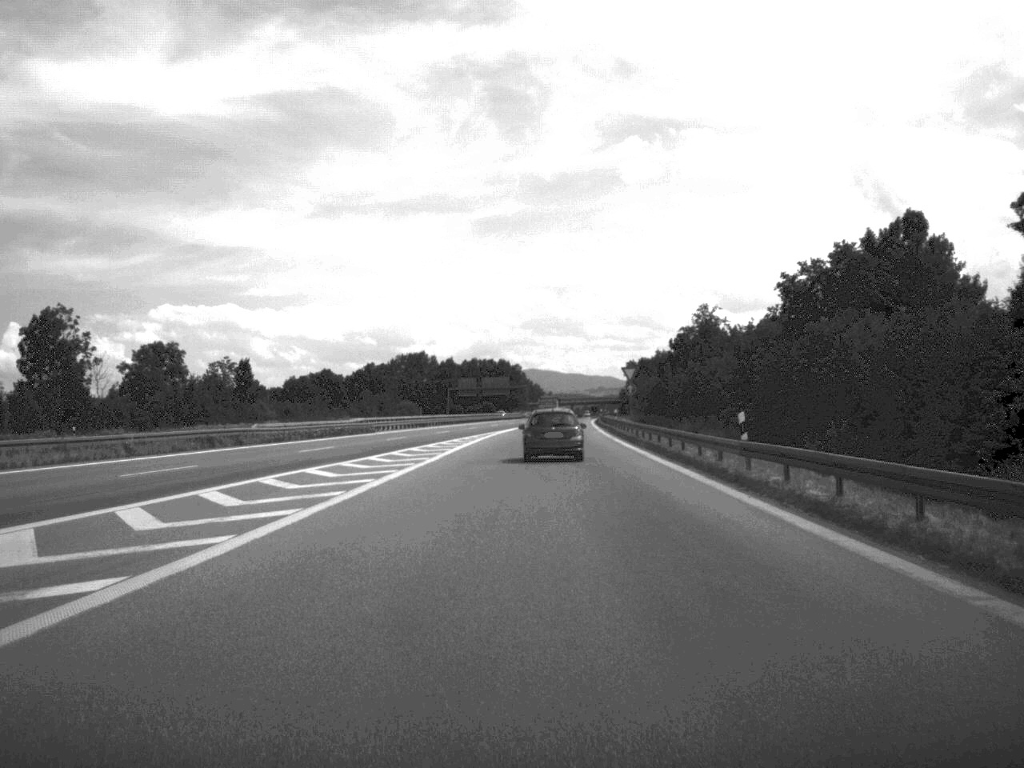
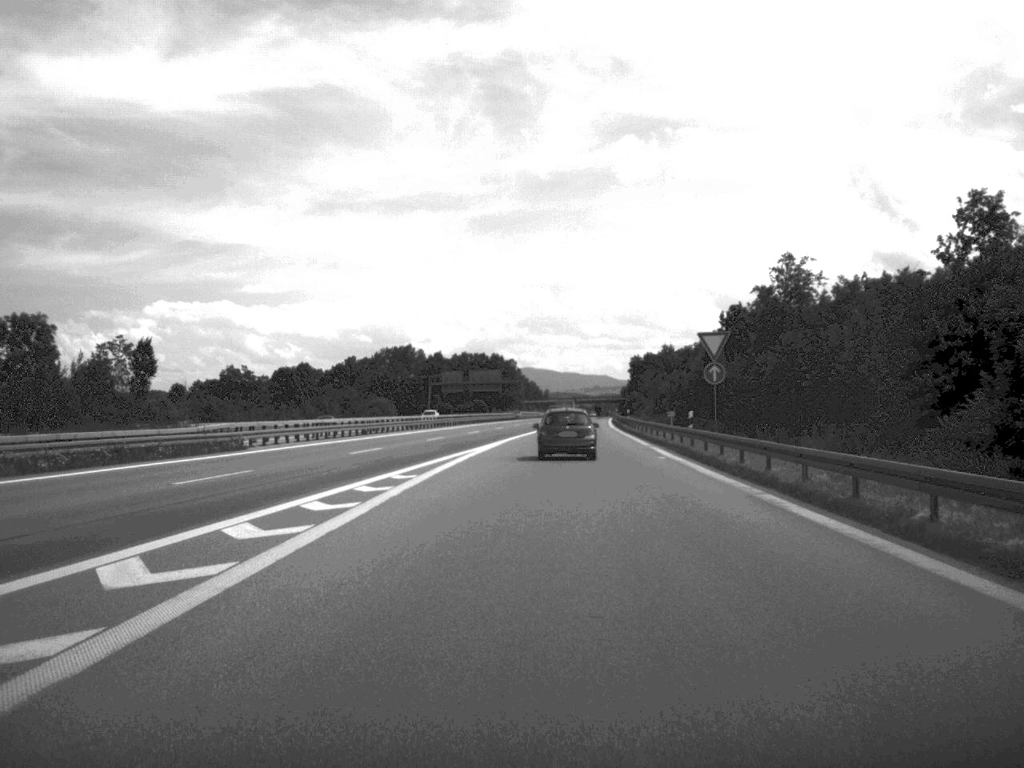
(0.0, +39.2) m; 0°
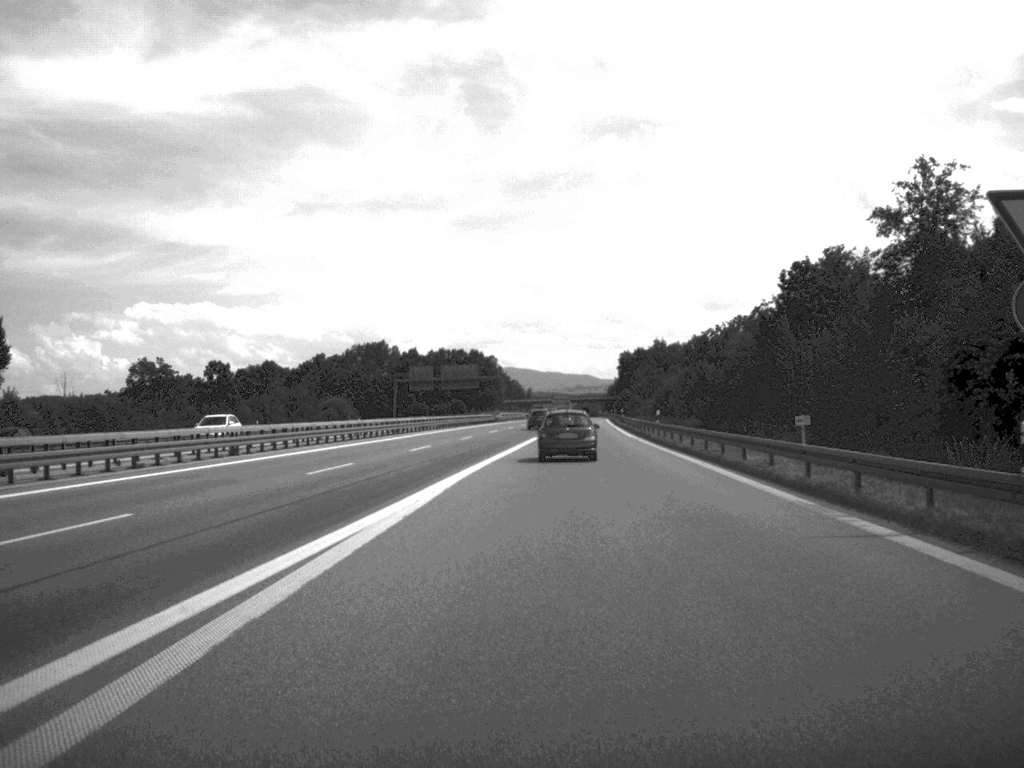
(+0.2, +30.2) m; +1°
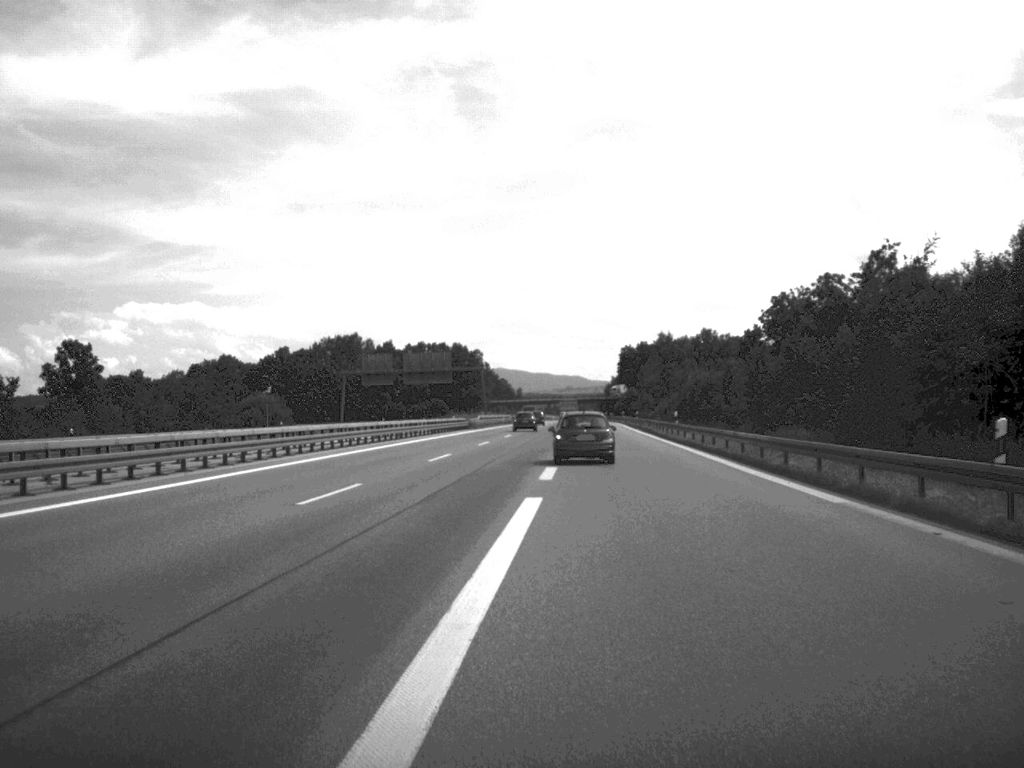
(+0.2, +45.0) m; 0°
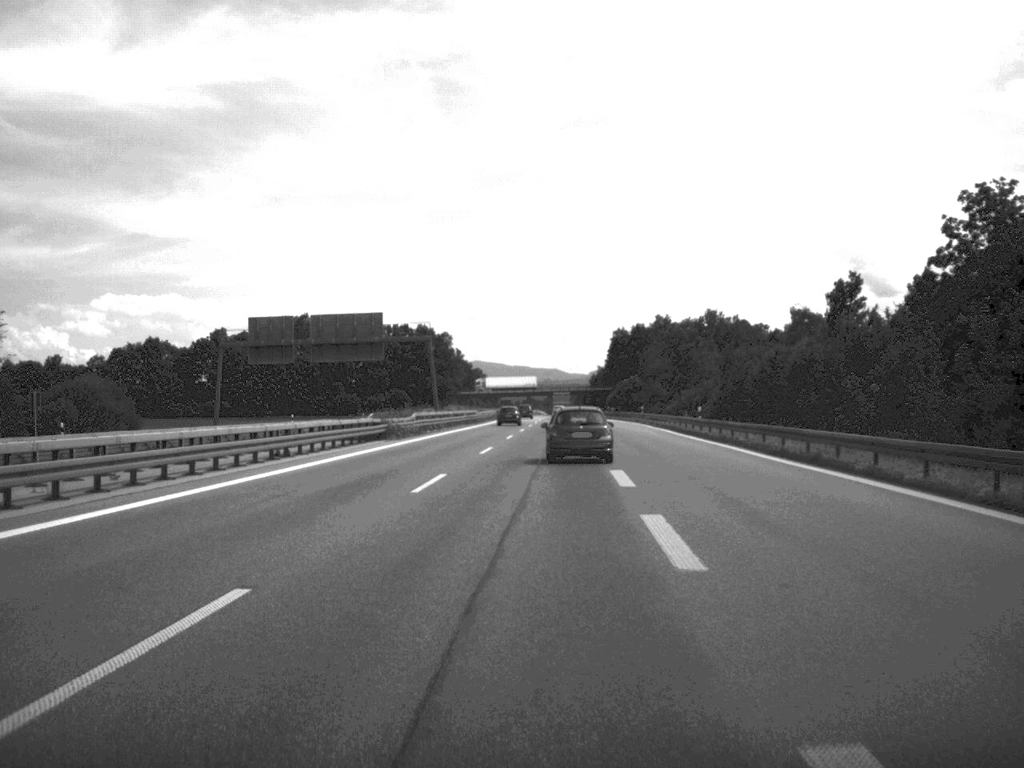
(+0.3, +51.7) m; +1°
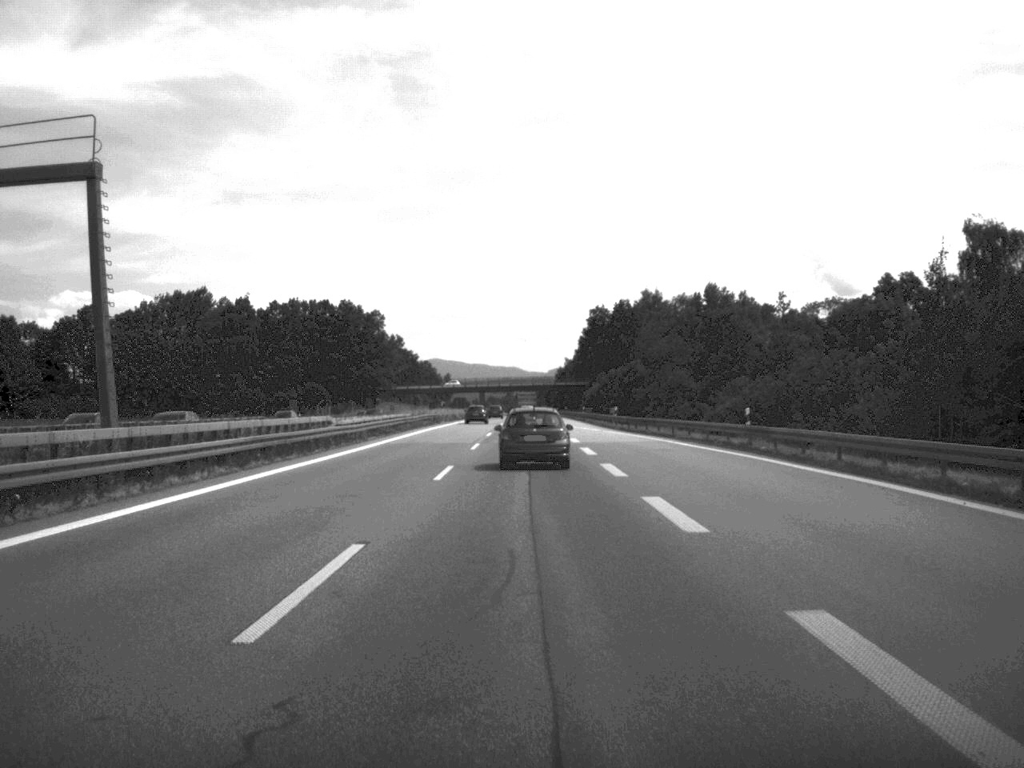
(+1.2, +67.4) m; +2°
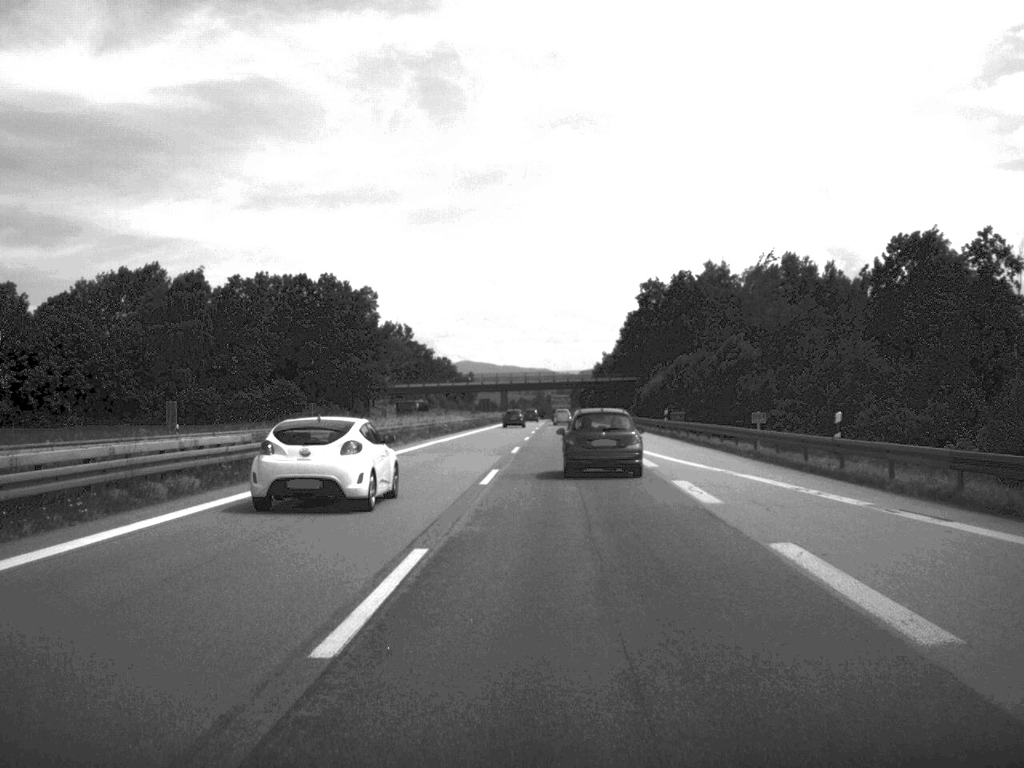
(-0.5, +54.2) m; -2°
